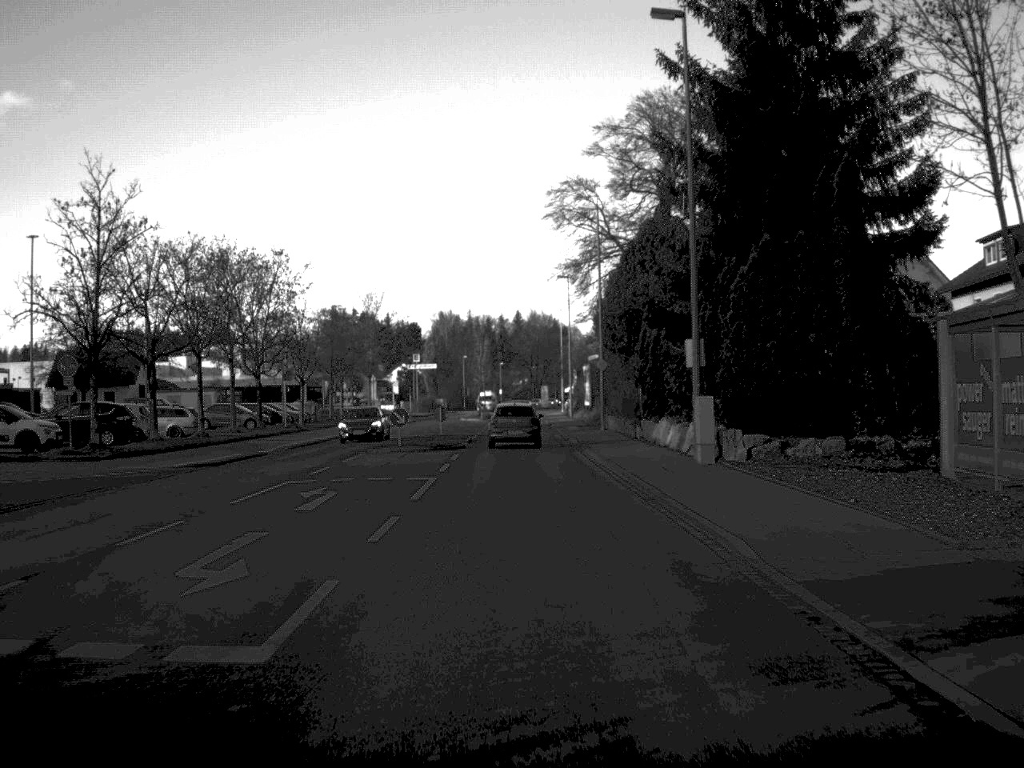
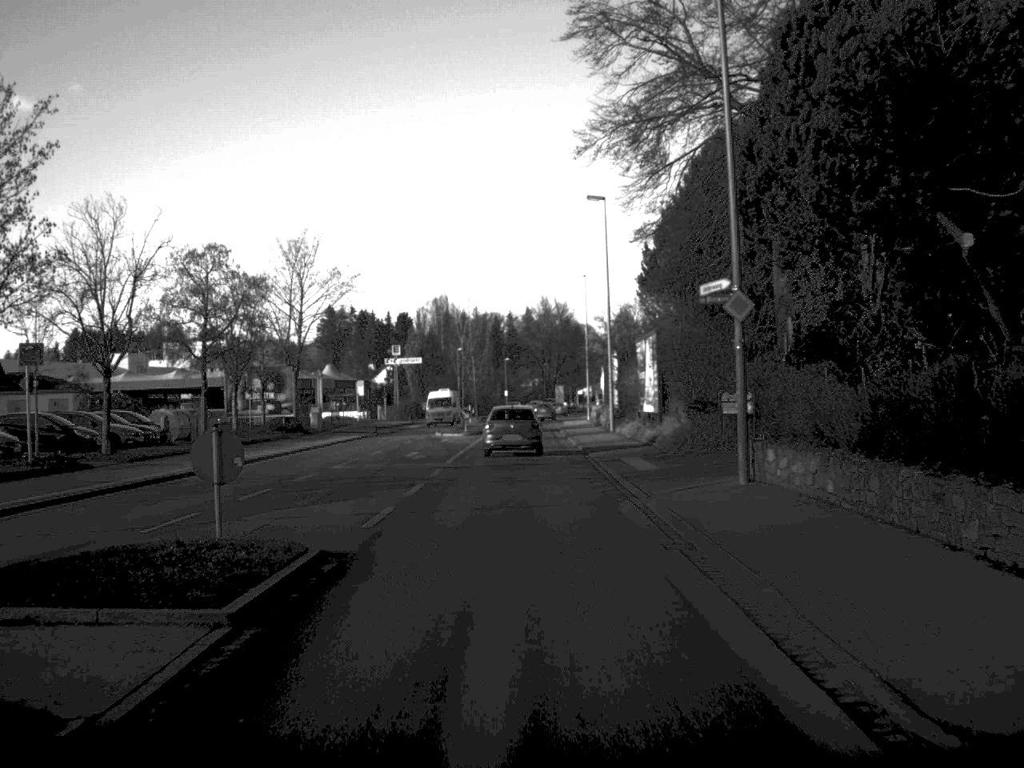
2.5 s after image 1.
(0.0, +36.8) m; -1°
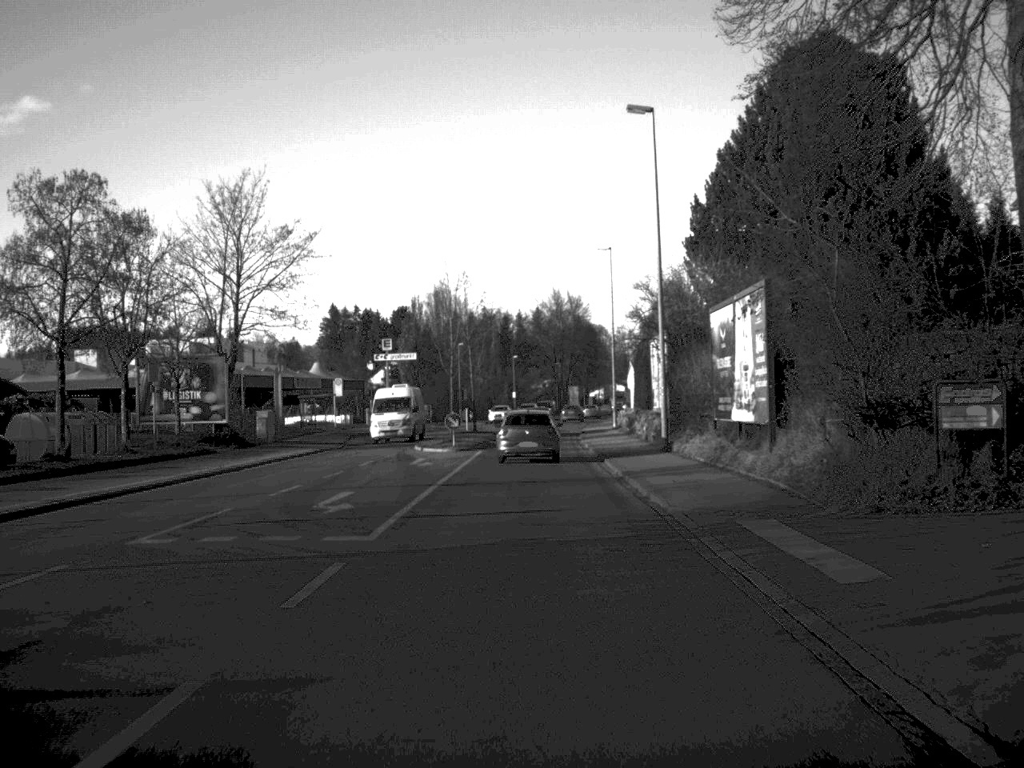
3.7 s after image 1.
(-0.1, +17.4) m; 0°
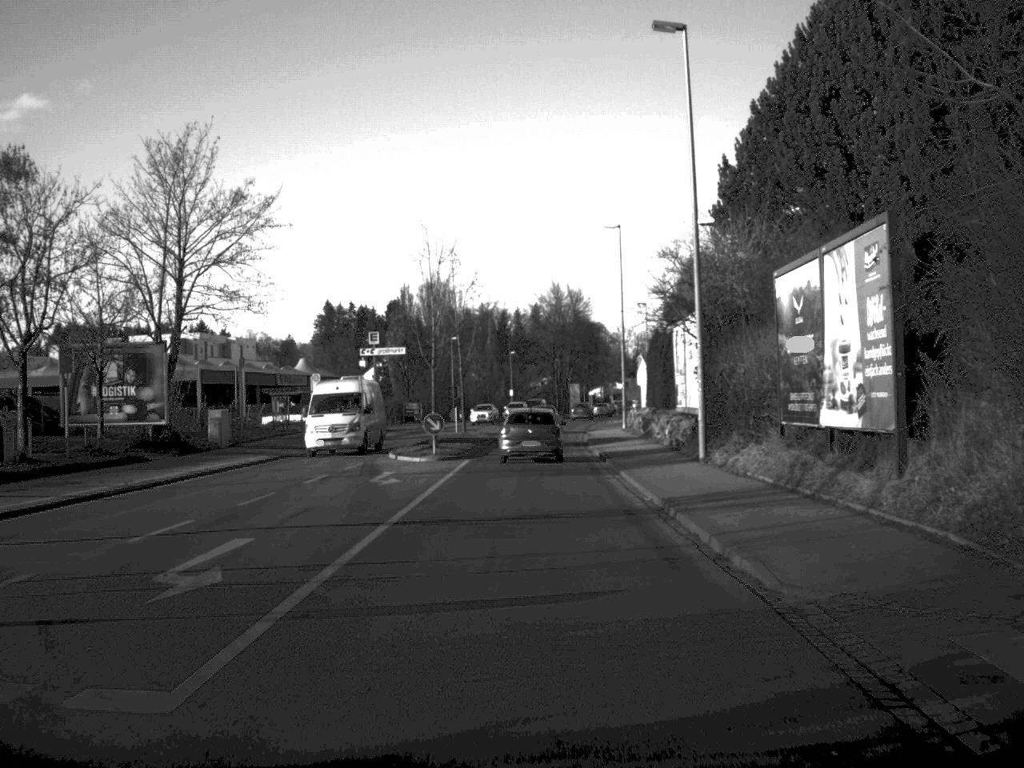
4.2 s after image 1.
(0.0, +8.5) m; 0°
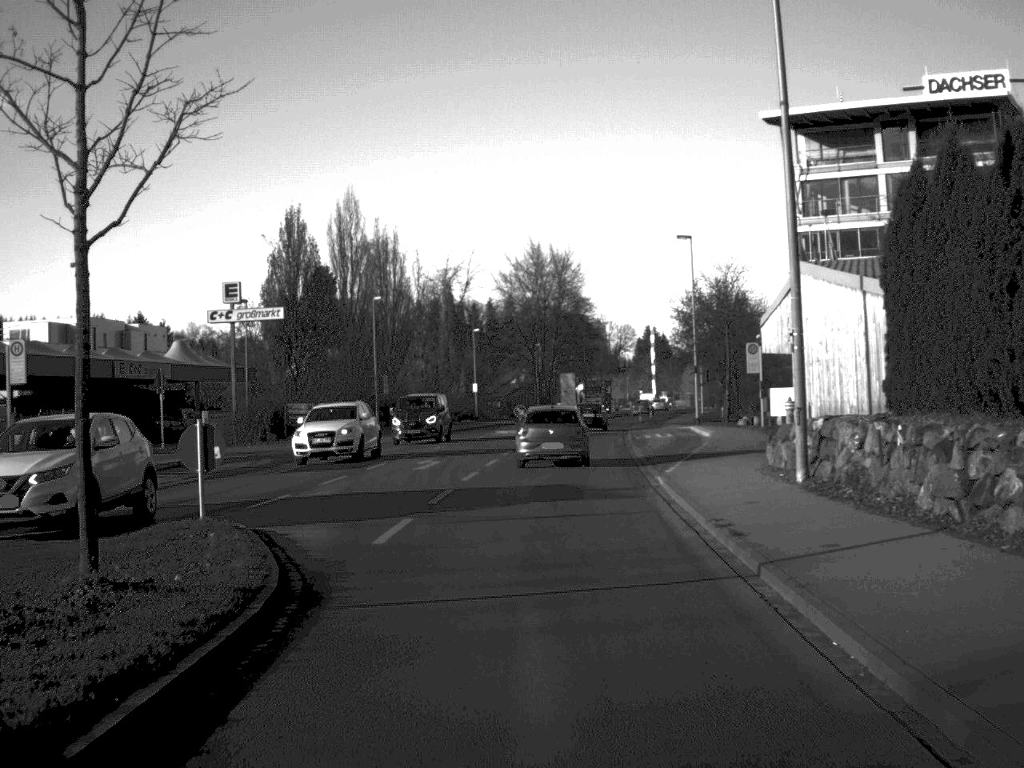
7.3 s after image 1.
(+0.3, +44.6) m; +1°
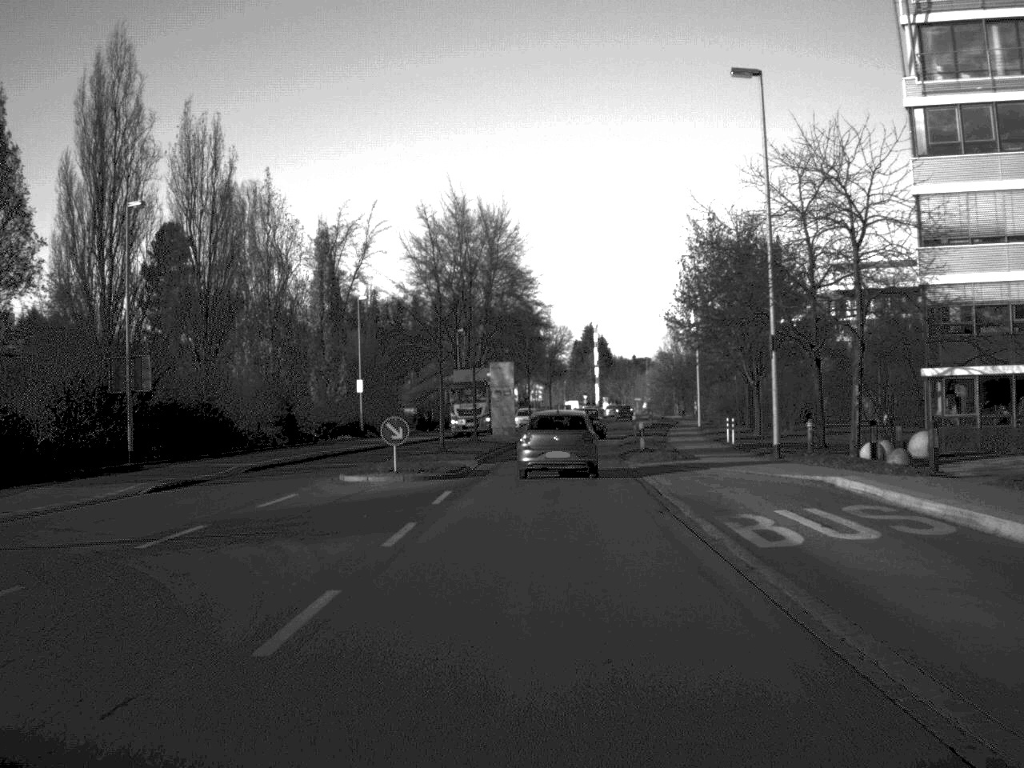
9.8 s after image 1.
(+0.9, +35.7) m; +3°
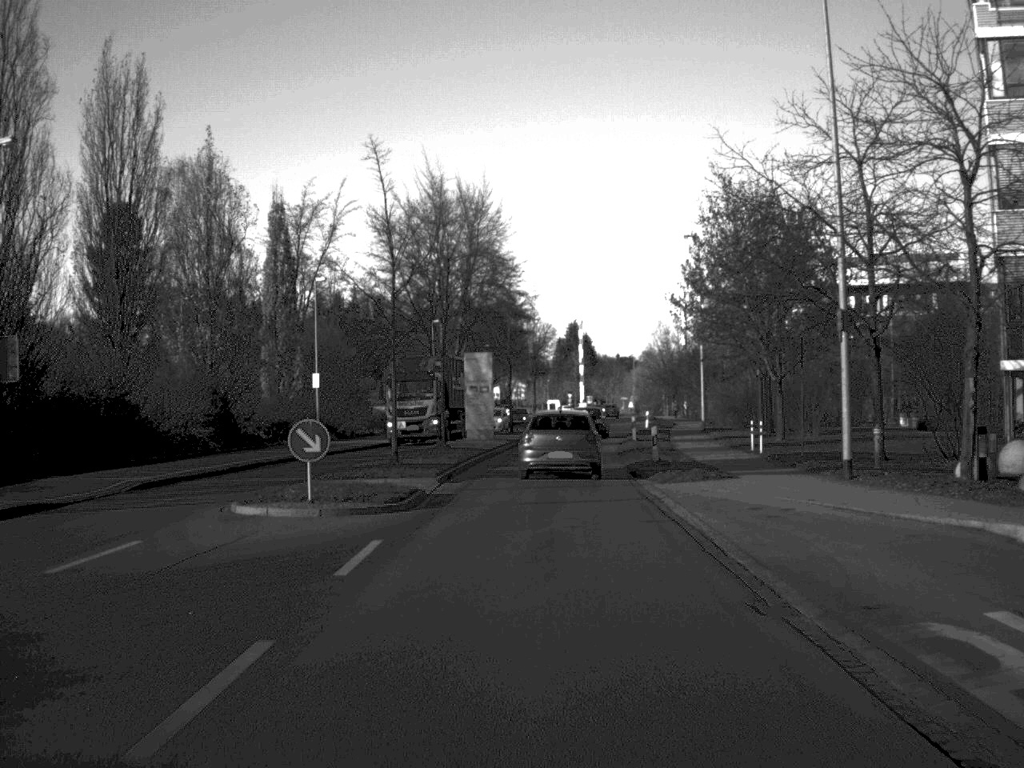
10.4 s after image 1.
(+0.1, +8.8) m; +1°
